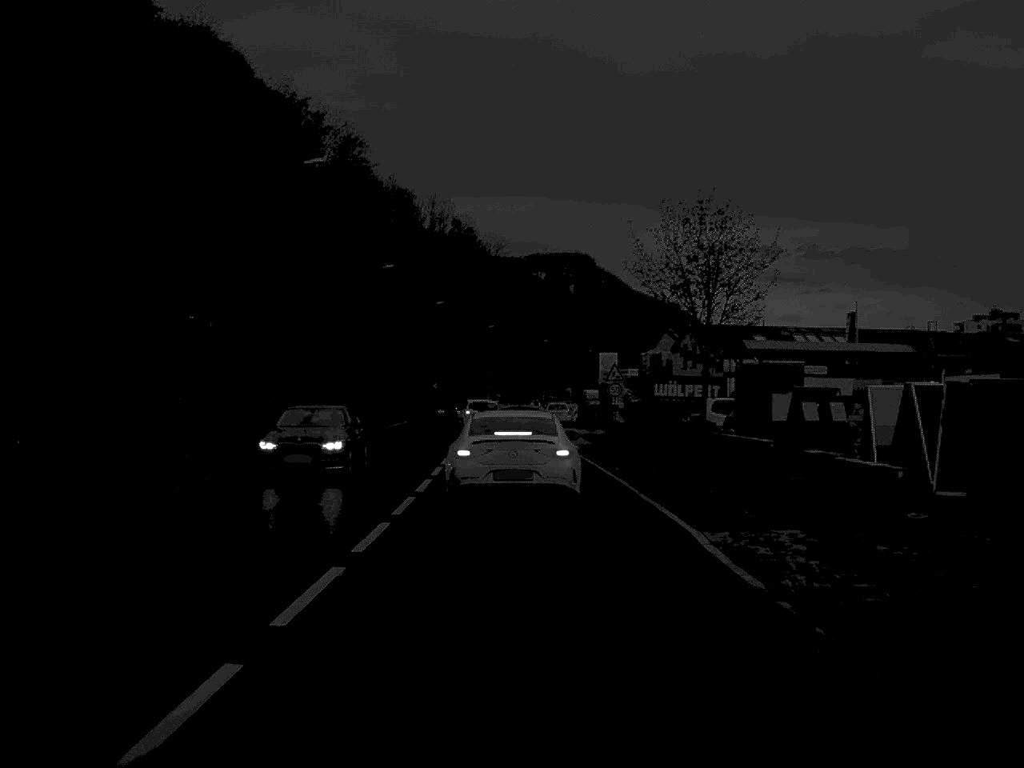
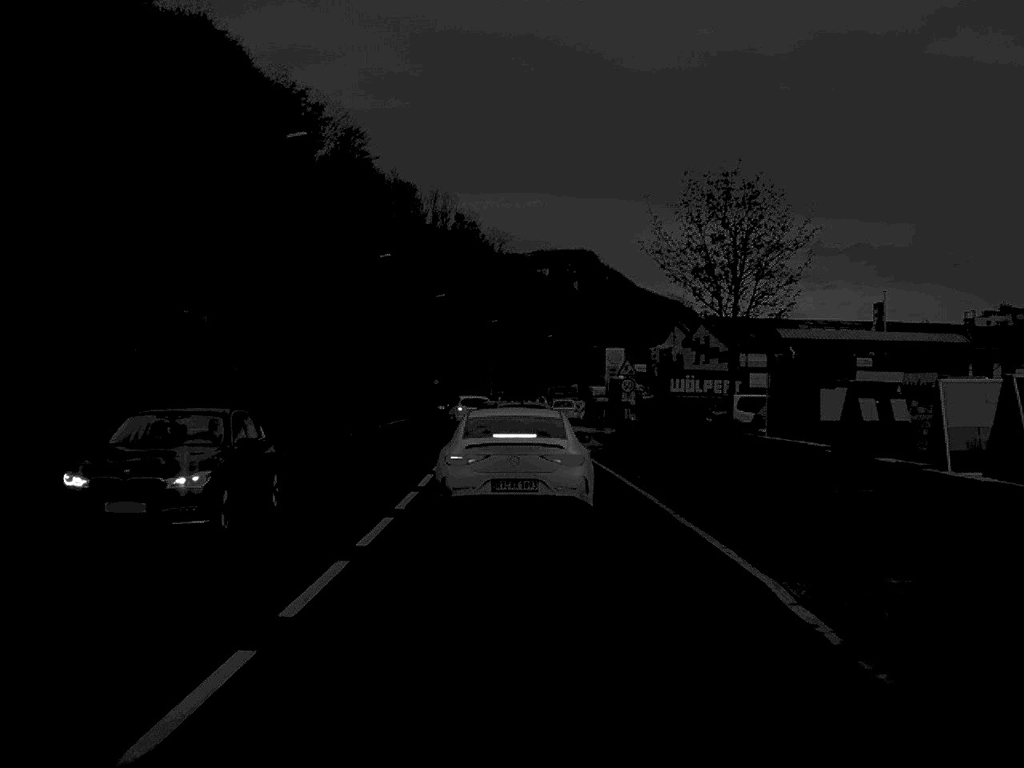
(0.0, +4.2) m; 0°
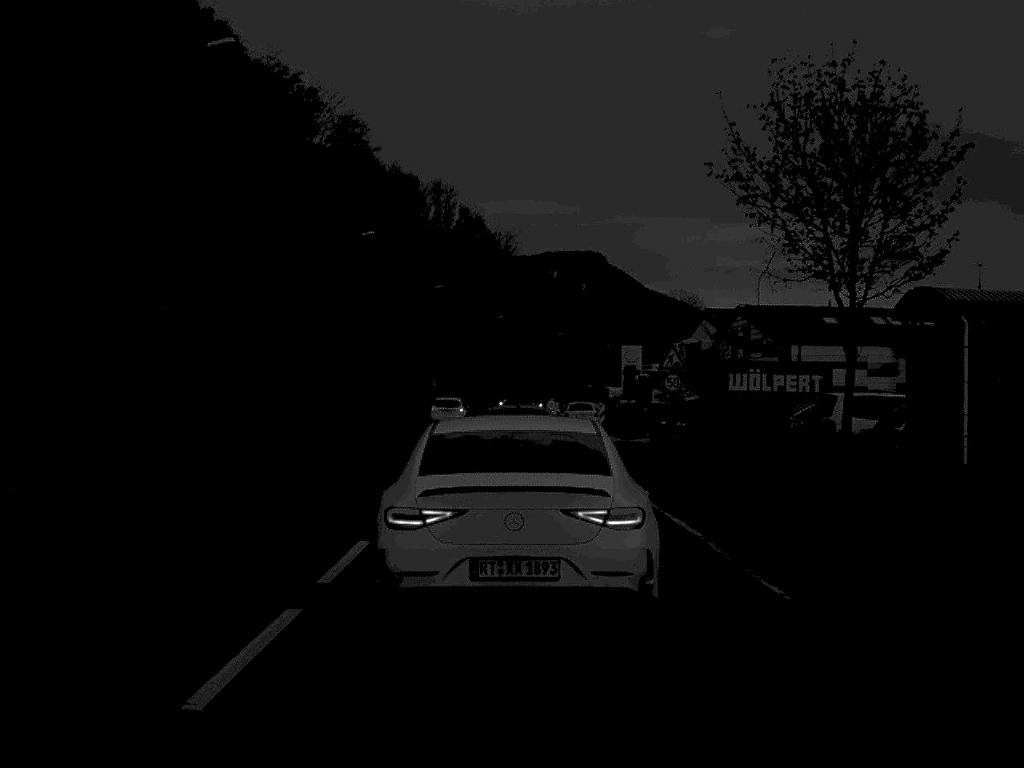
(0.0, +11.7) m; 0°
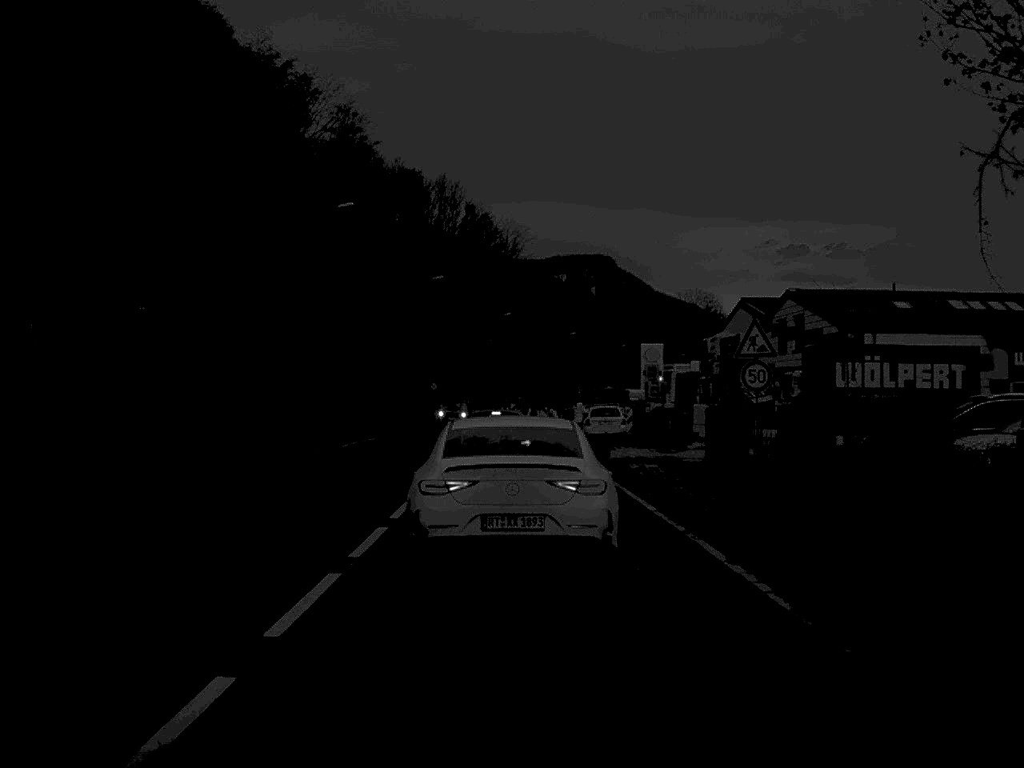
(0.0, +11.1) m; 0°
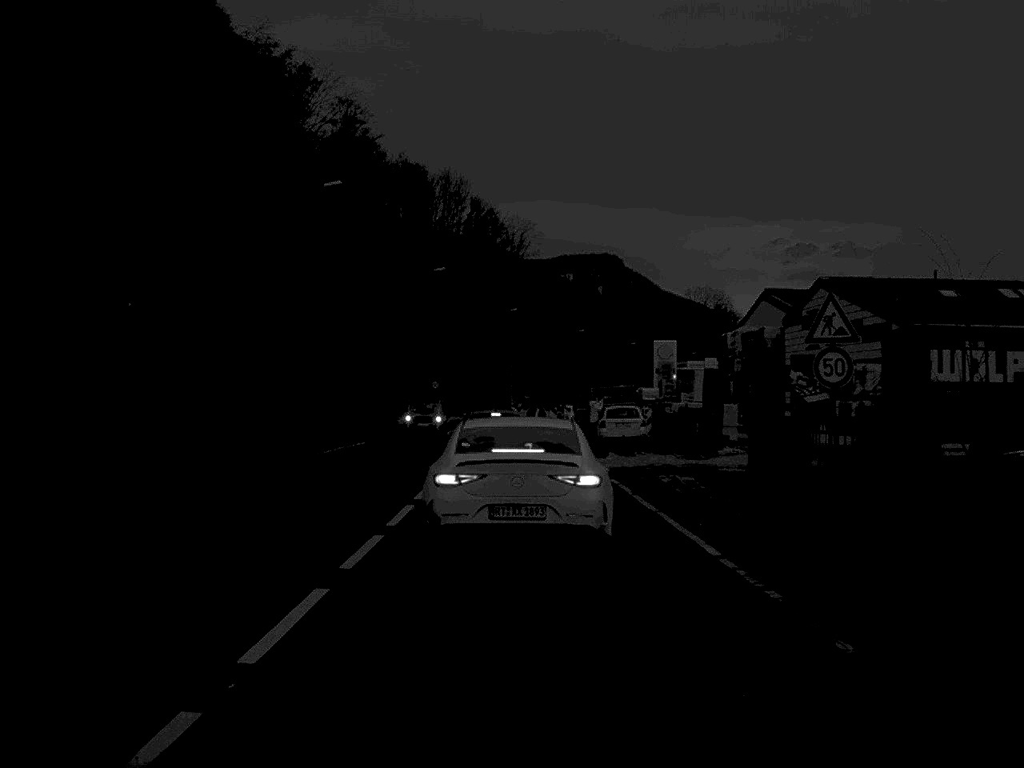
(0.0, +5.4) m; 0°
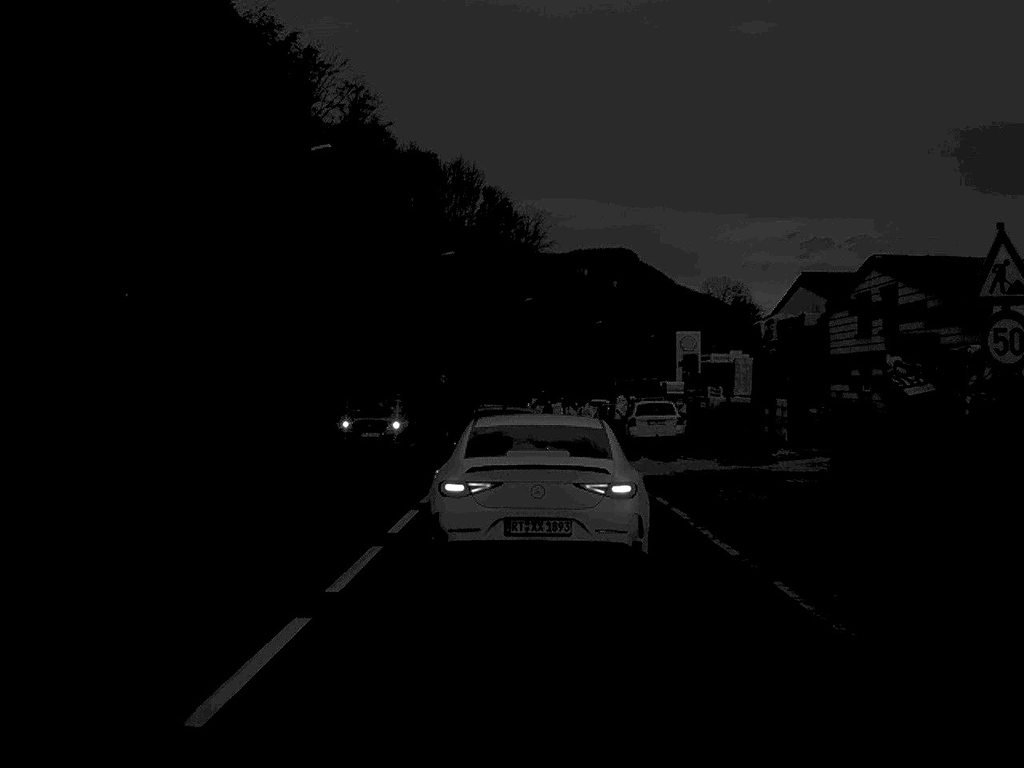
(0.0, +6.1) m; -1°
